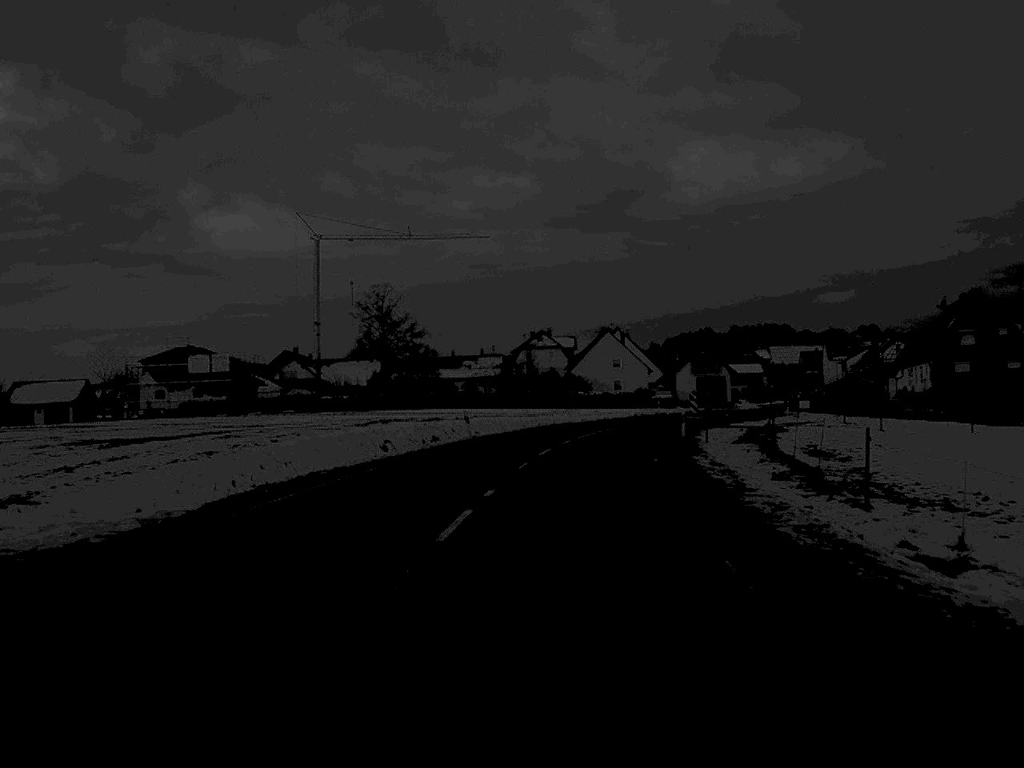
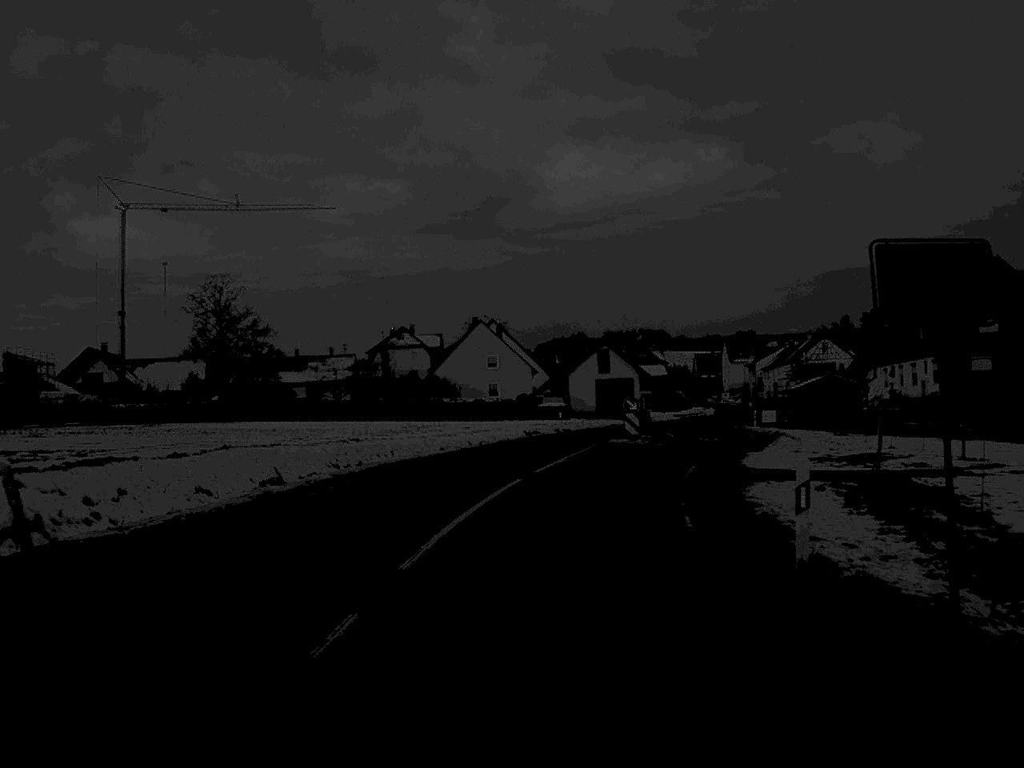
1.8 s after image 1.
(+1.6, +31.3) m; +6°
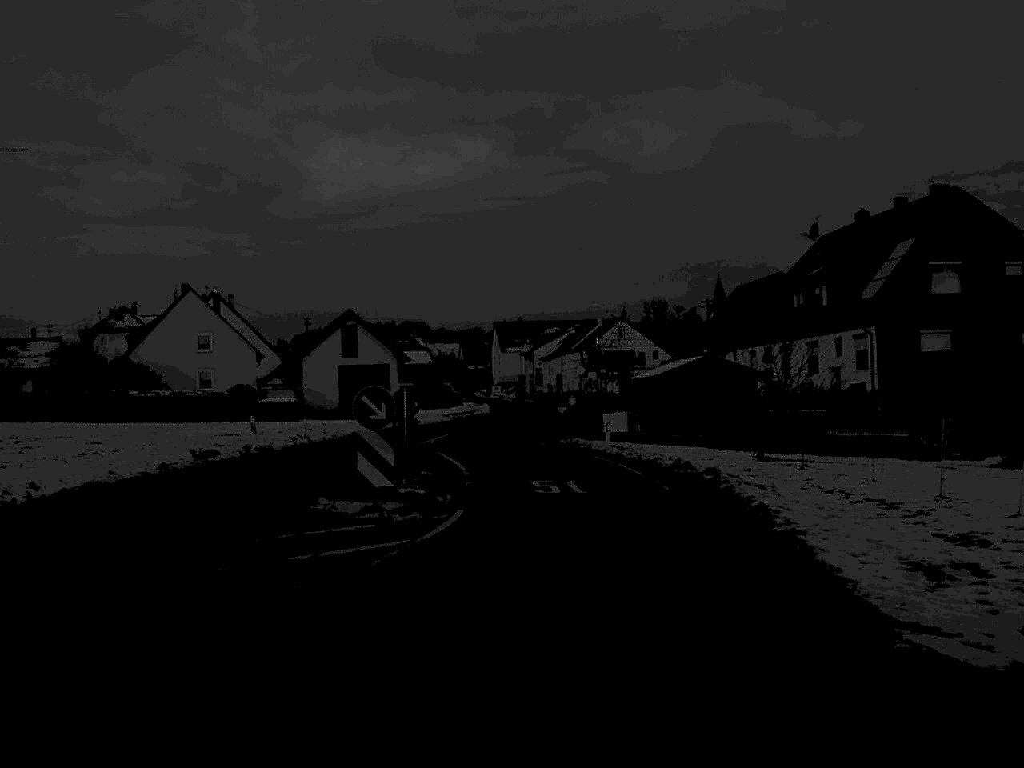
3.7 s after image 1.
(+2.4, +28.2) m; +11°
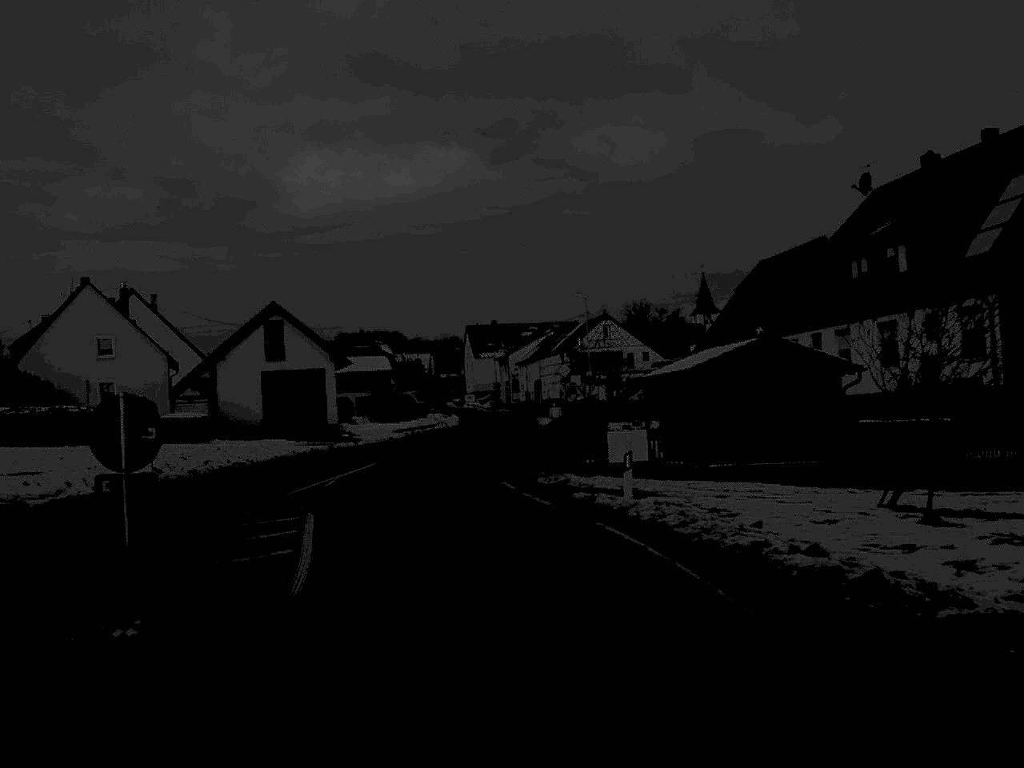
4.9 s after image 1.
(+0.4, +16.0) m; 0°
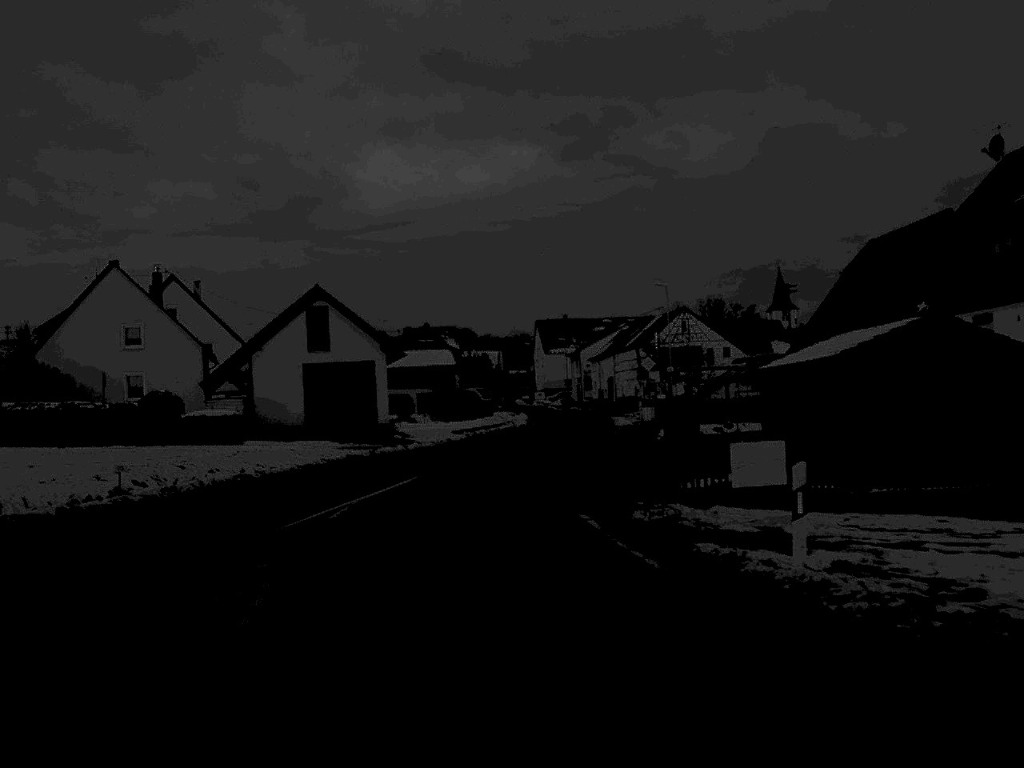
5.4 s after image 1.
(-0.2, +7.4) m; -3°
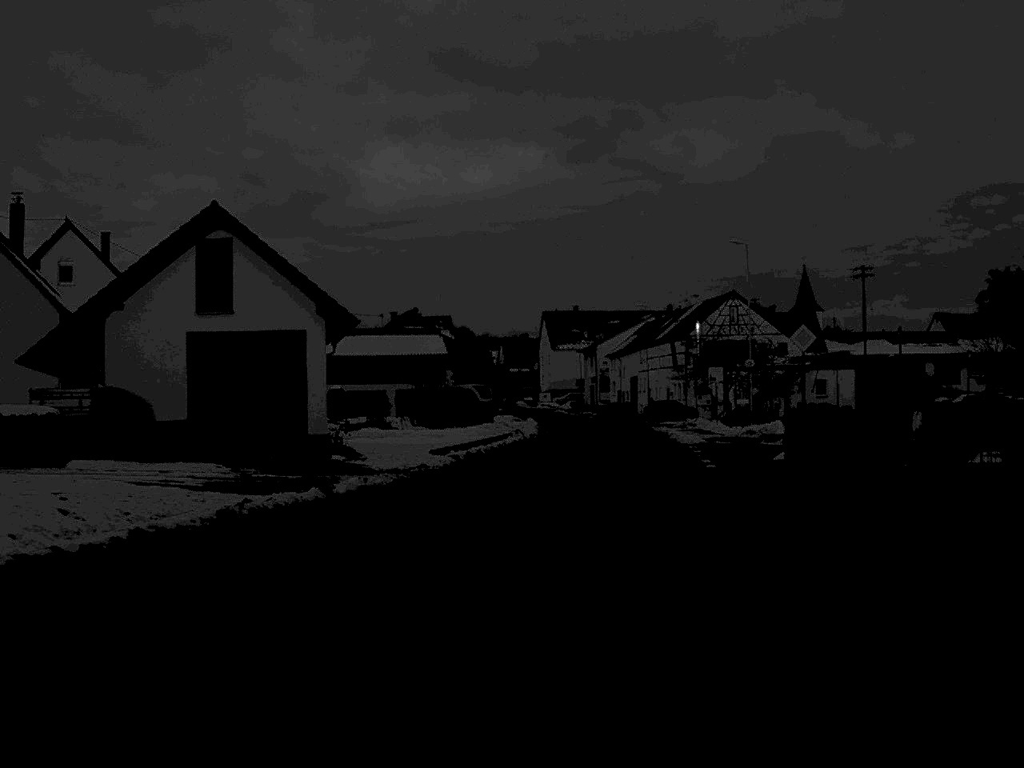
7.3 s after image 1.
(-0.7, +22.7) m; +1°
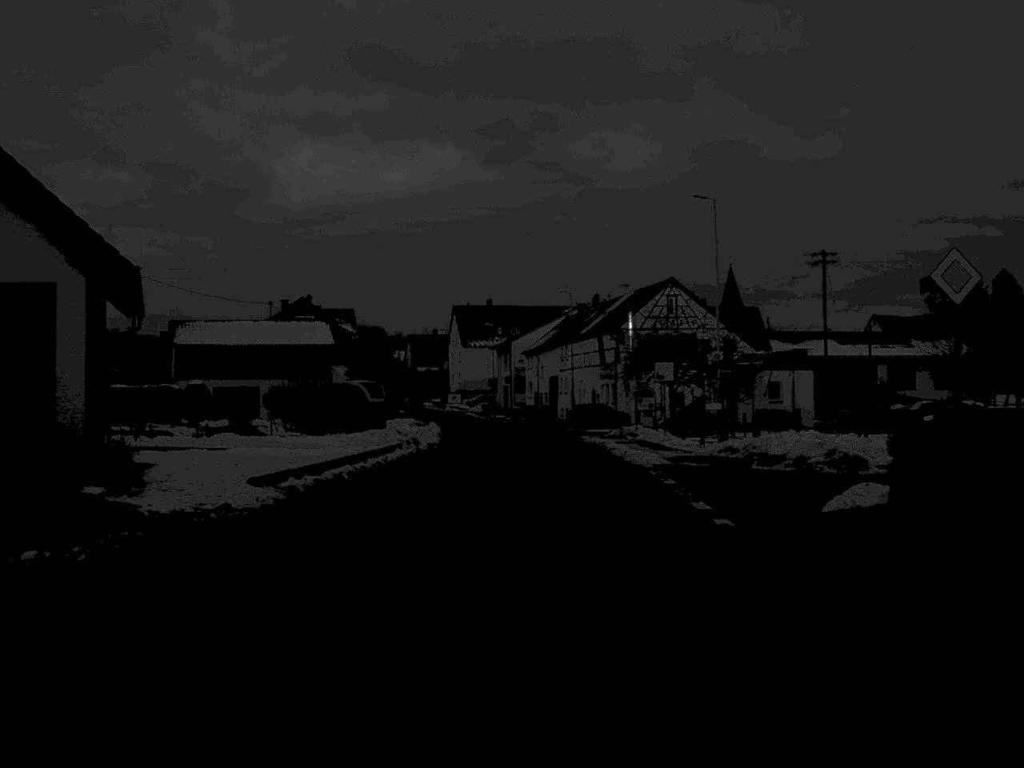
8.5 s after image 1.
(+0.5, +13.2) m; +4°
